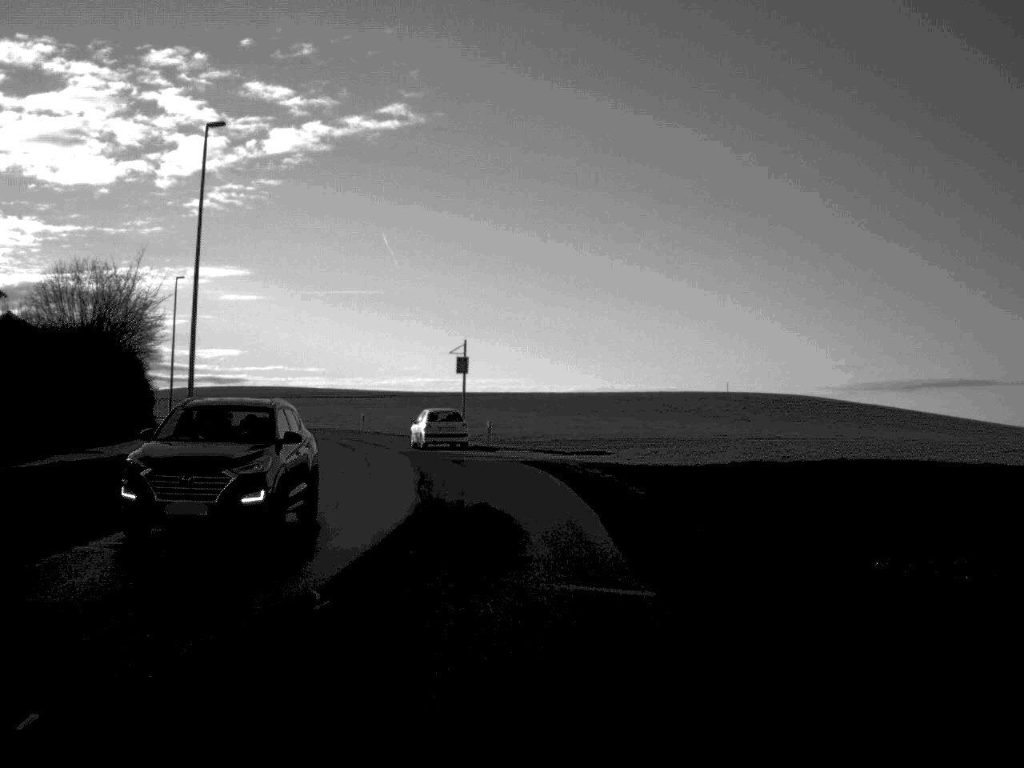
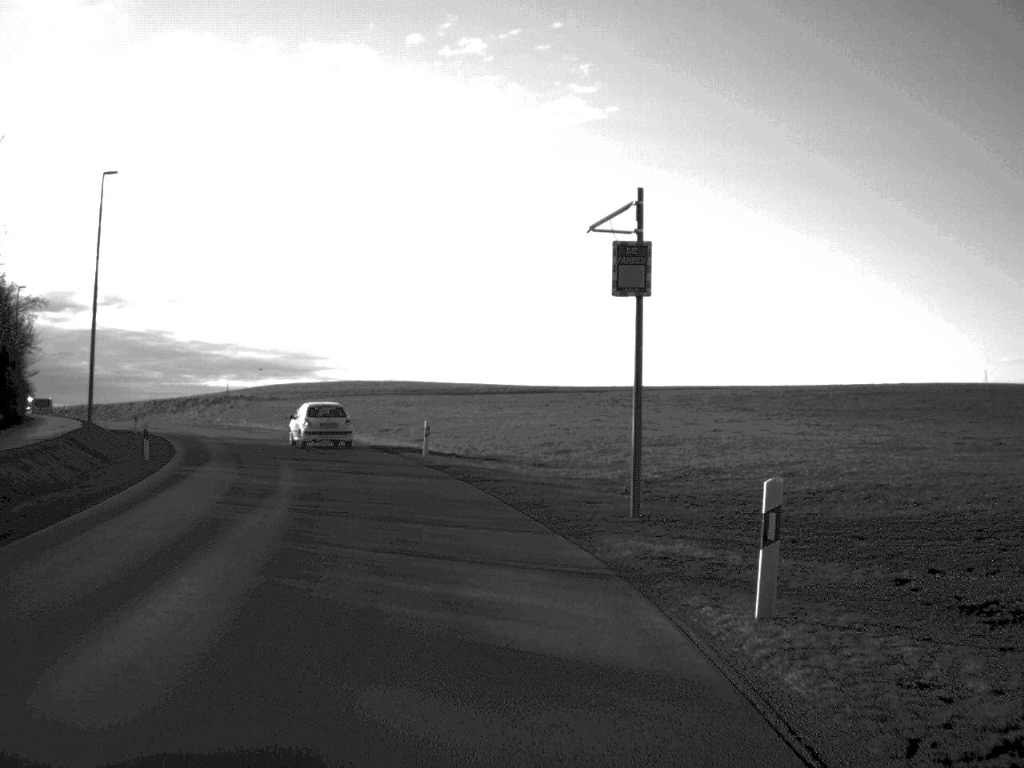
(-1.7, +37.1) m; -8°
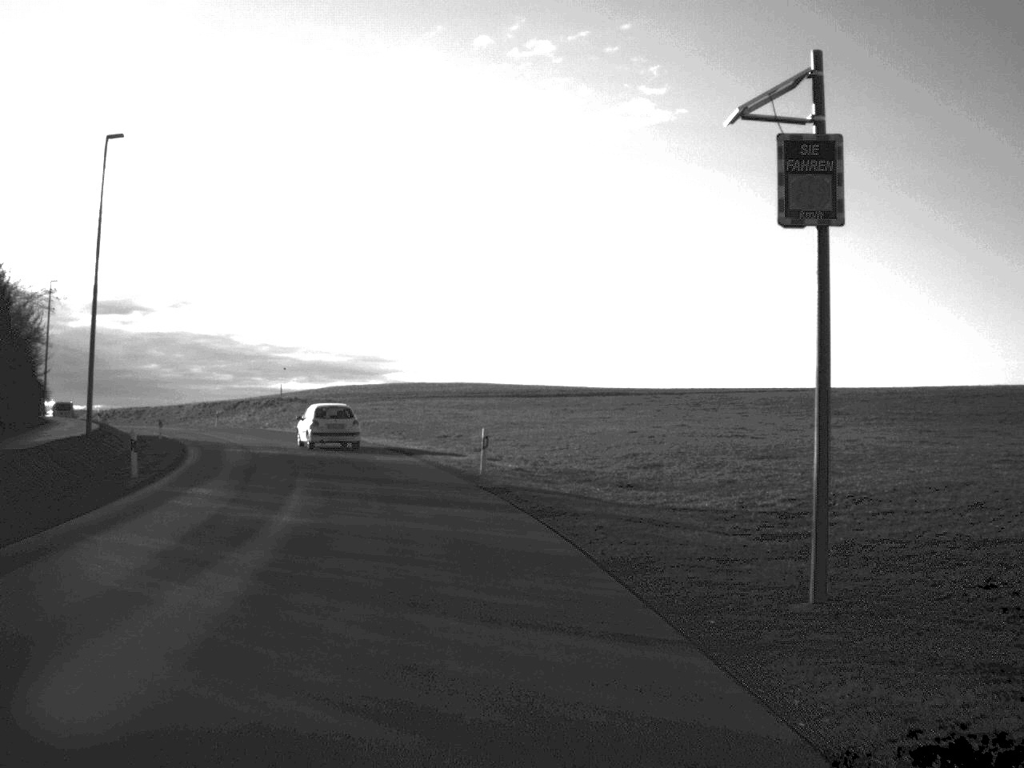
(-0.2, +6.7) m; -3°
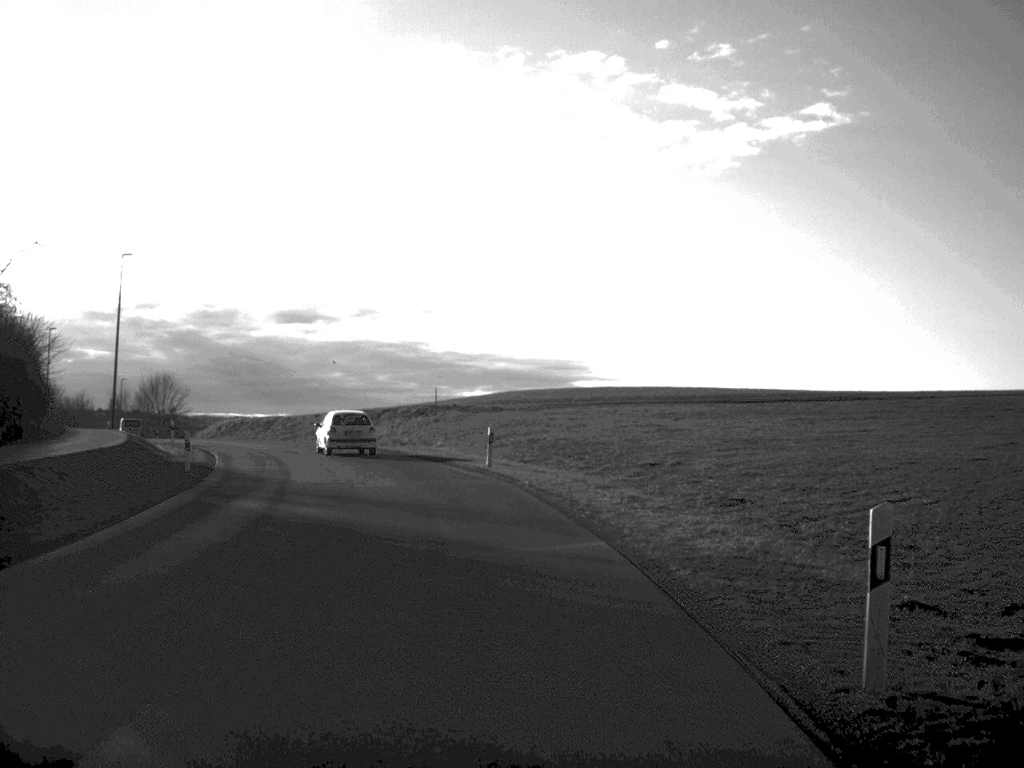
(-1.5, +19.7) m; -8°
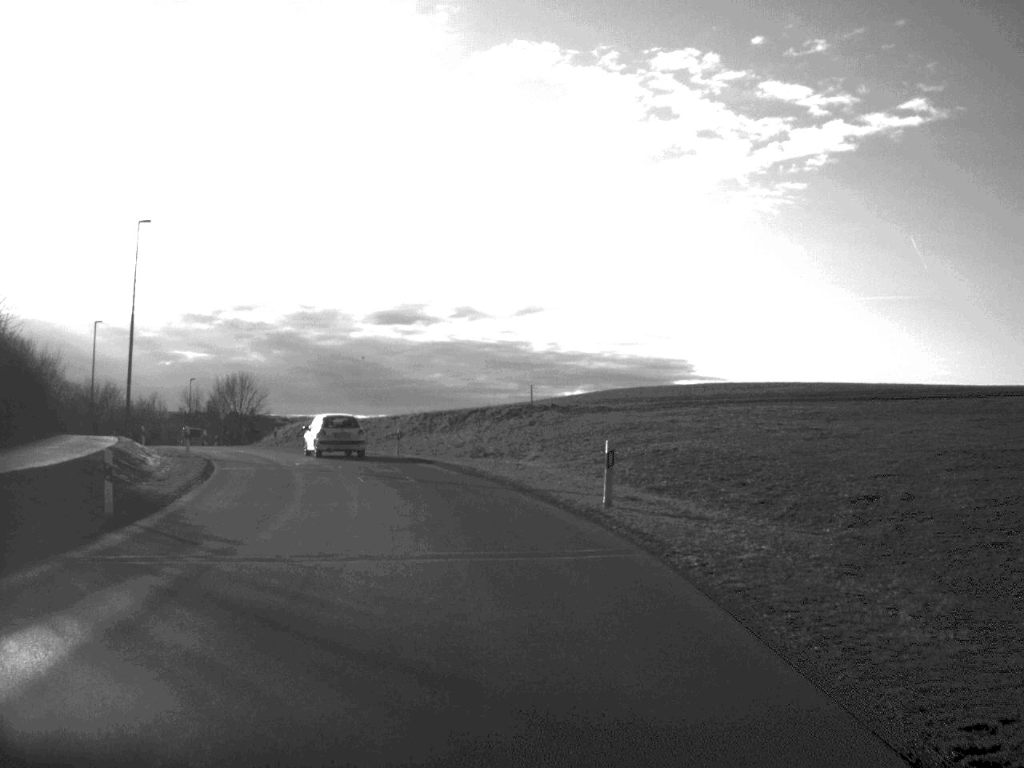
(-0.5, +12.5) m; -5°
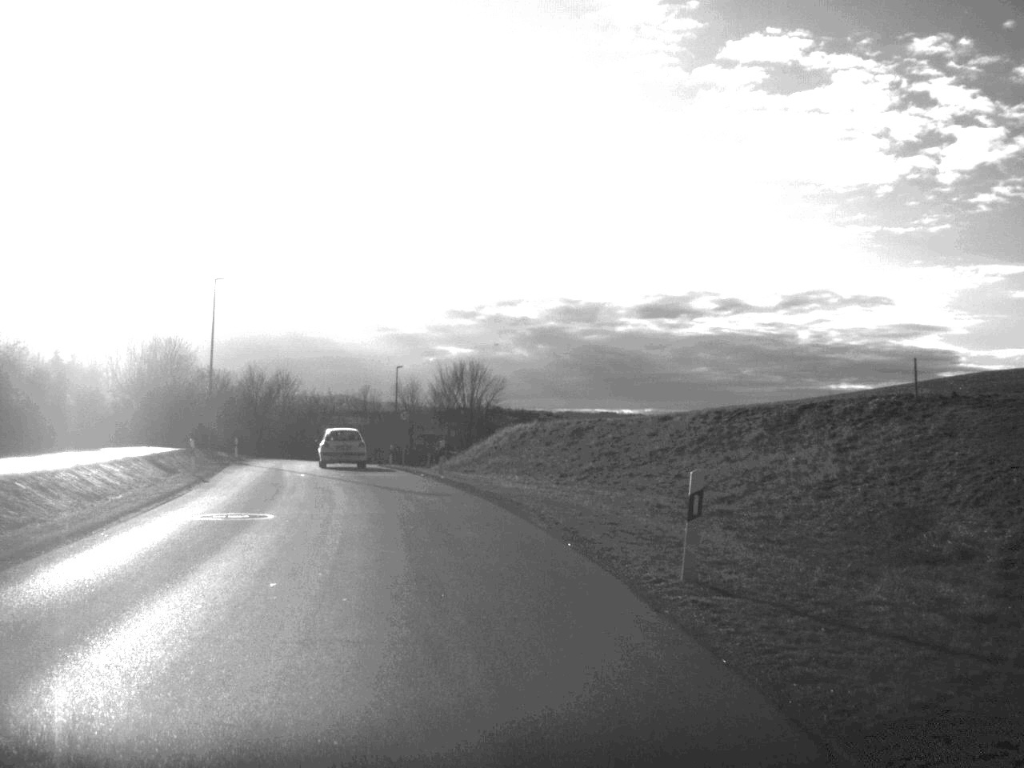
(-3.1, +31.7) m; -12°
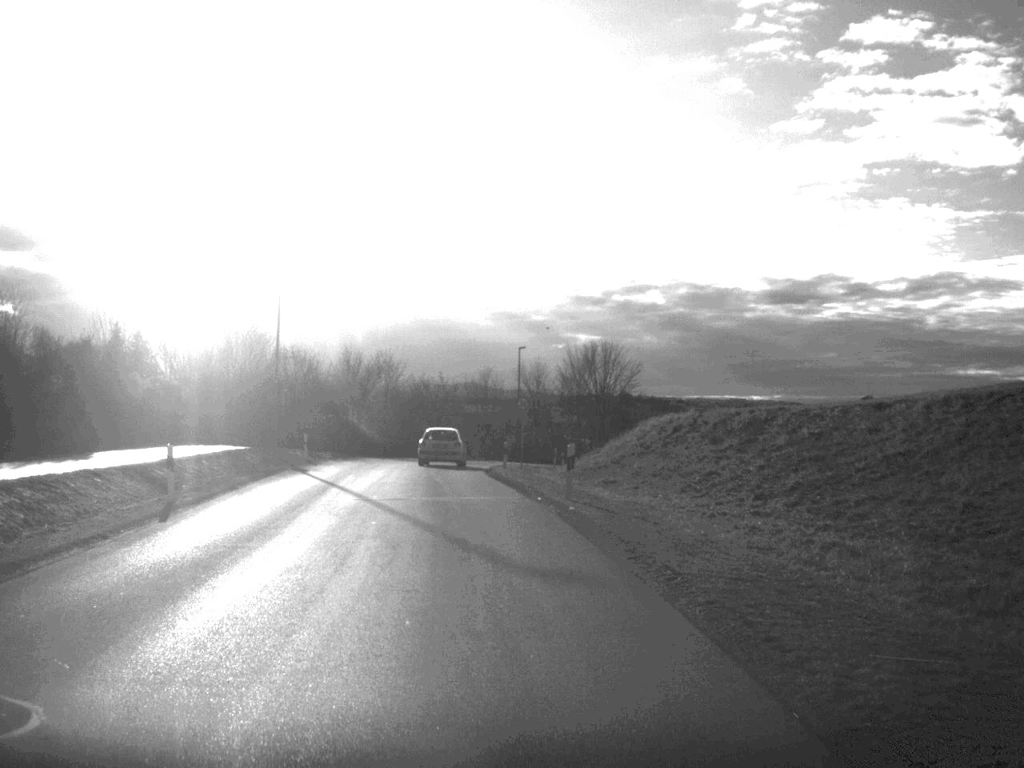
(-0.7, +13.7) m; -6°
